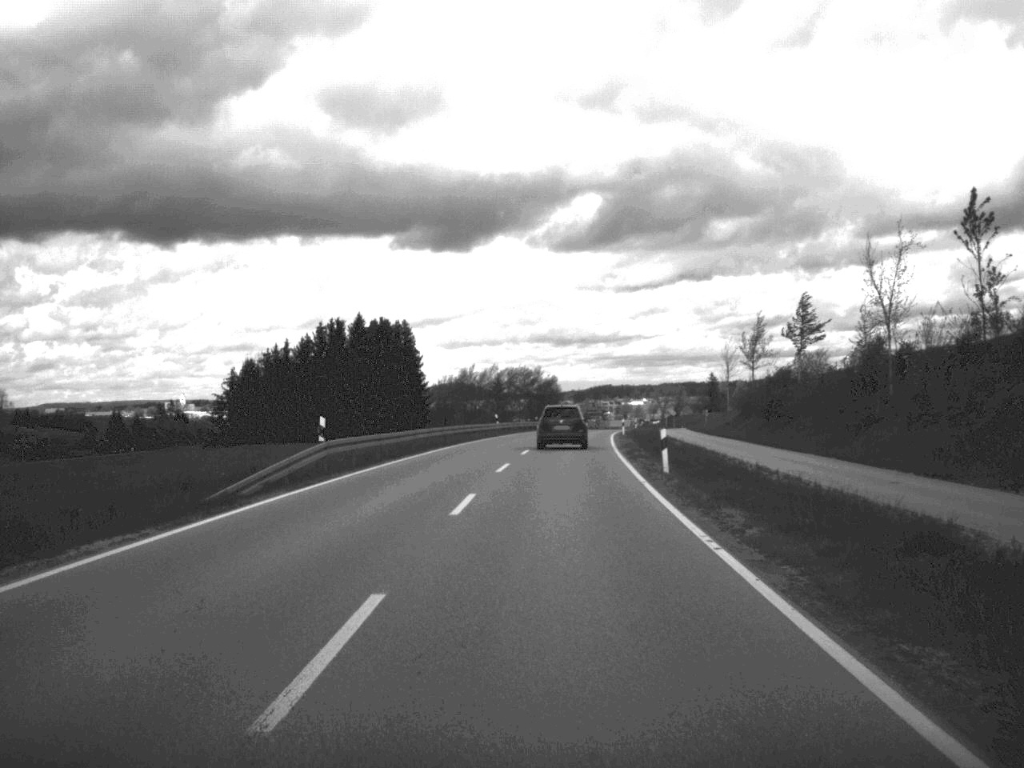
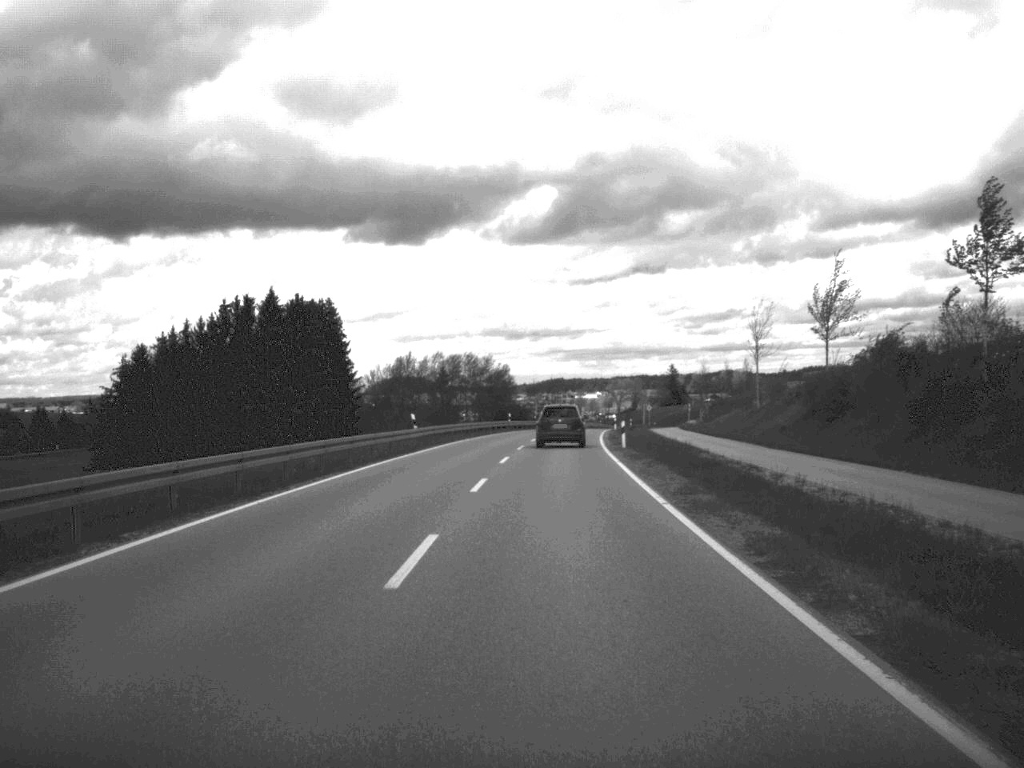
(+0.6, +30.6) m; +2°
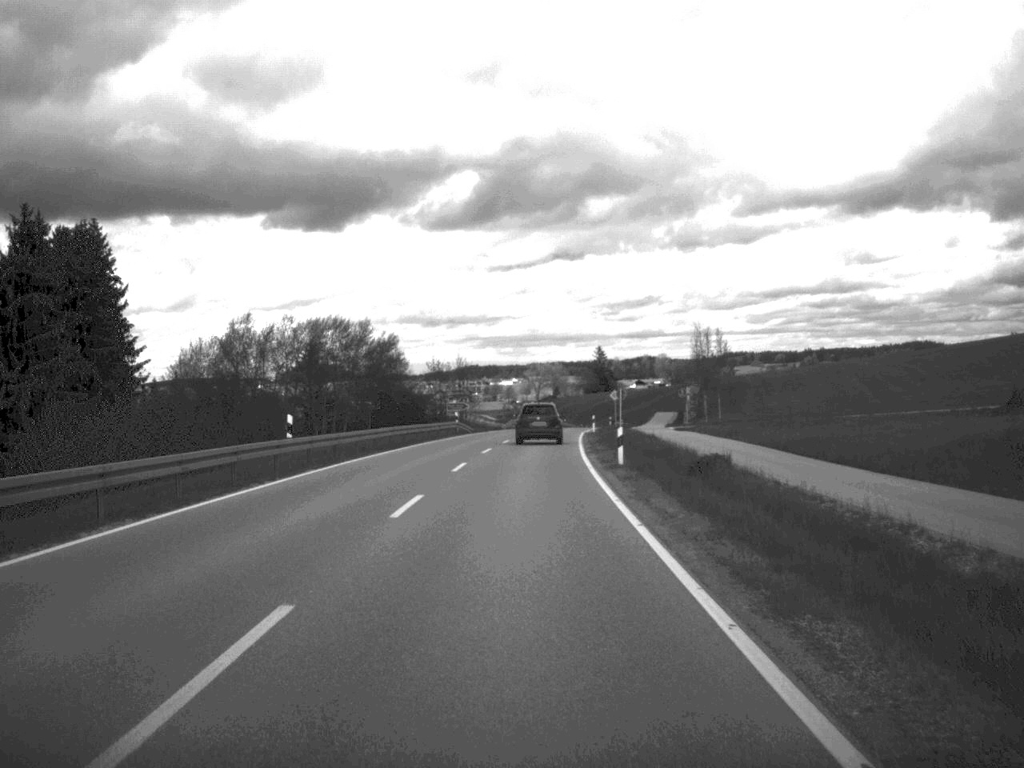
(+2.2, +63.9) m; +4°
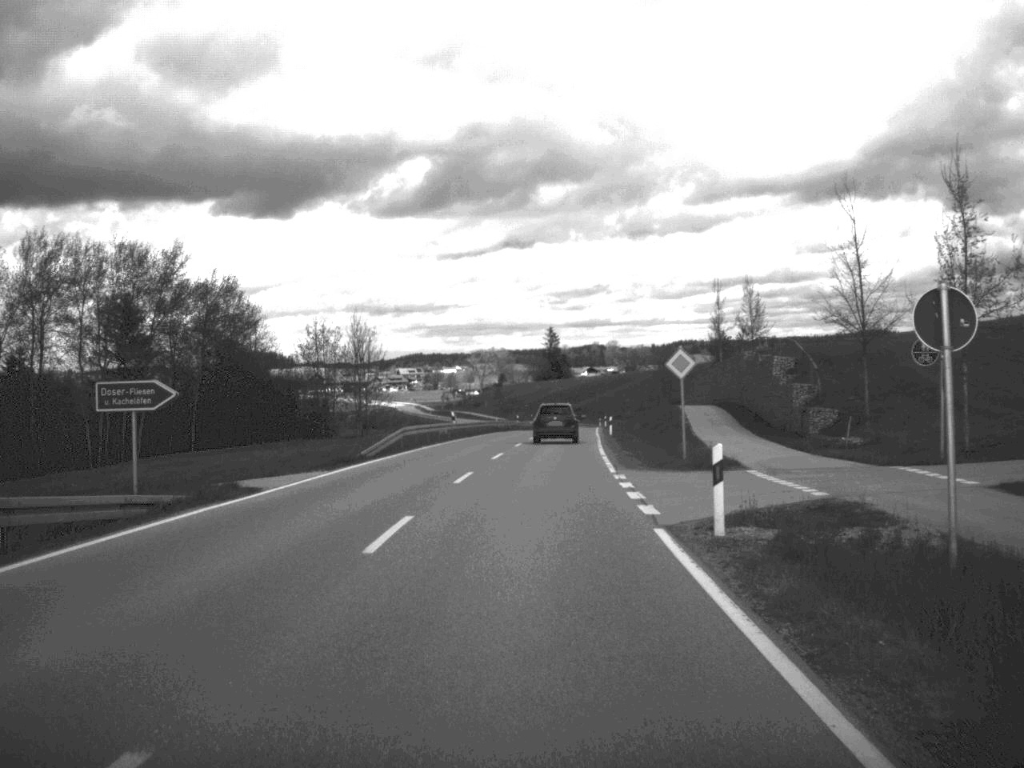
(+1.1, +62.6) m; +2°
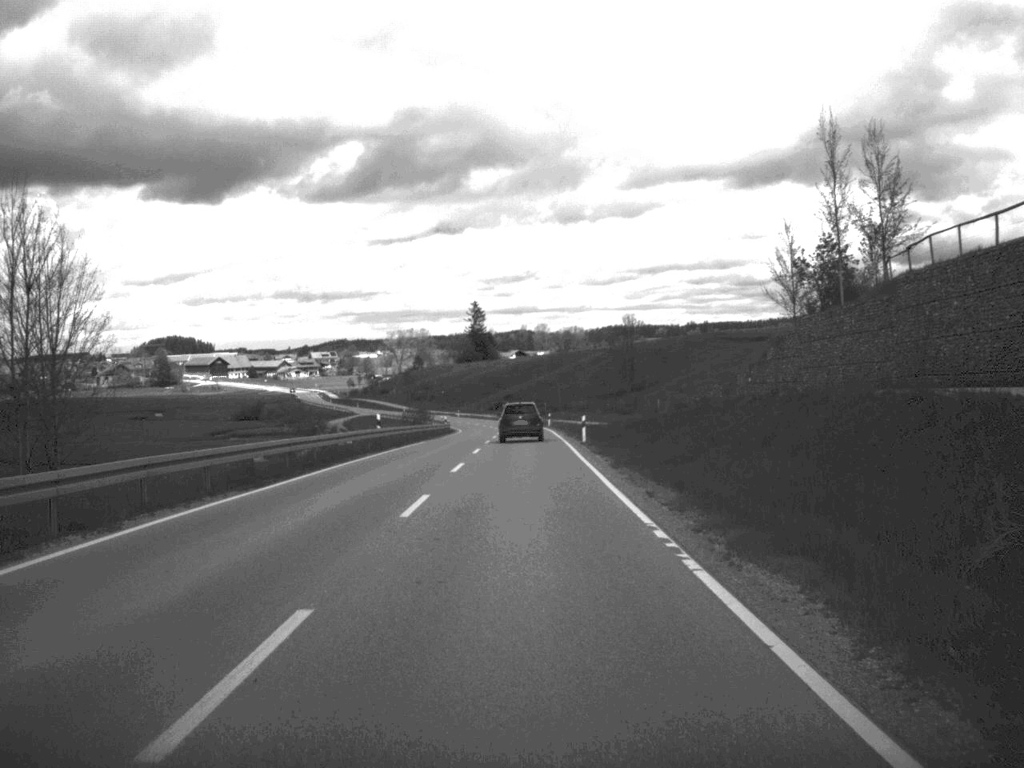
(+1.9, +66.2) m; +3°
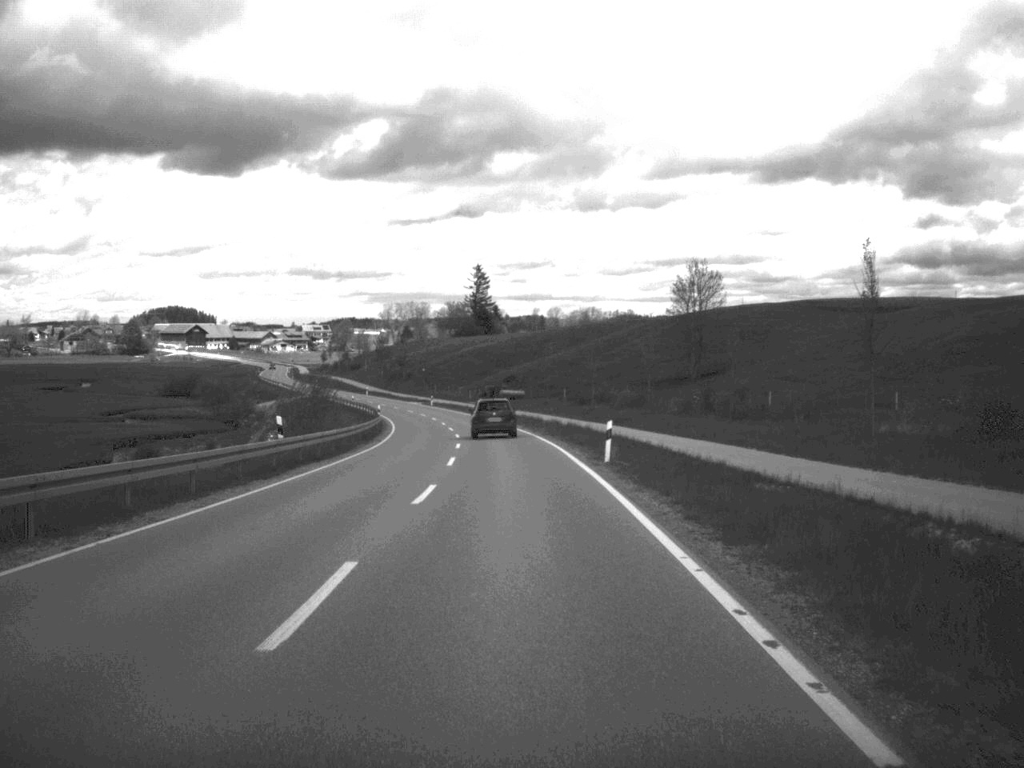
(-0.1, +67.5) m; -1°
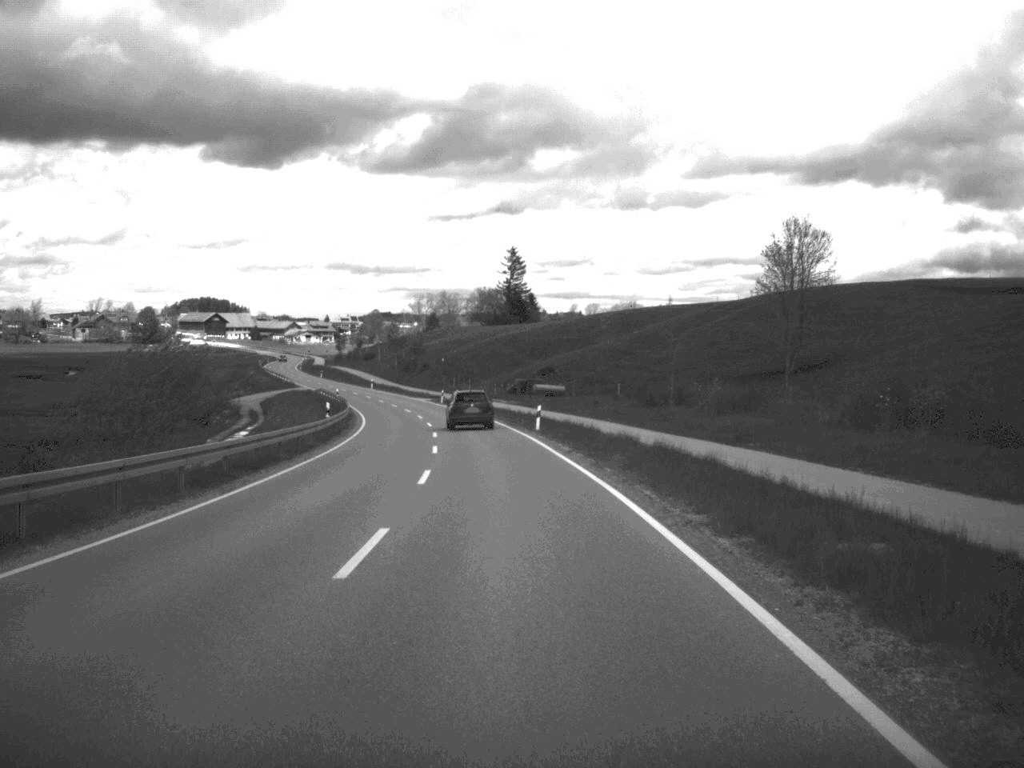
(-0.4, +31.9) m; -2°
